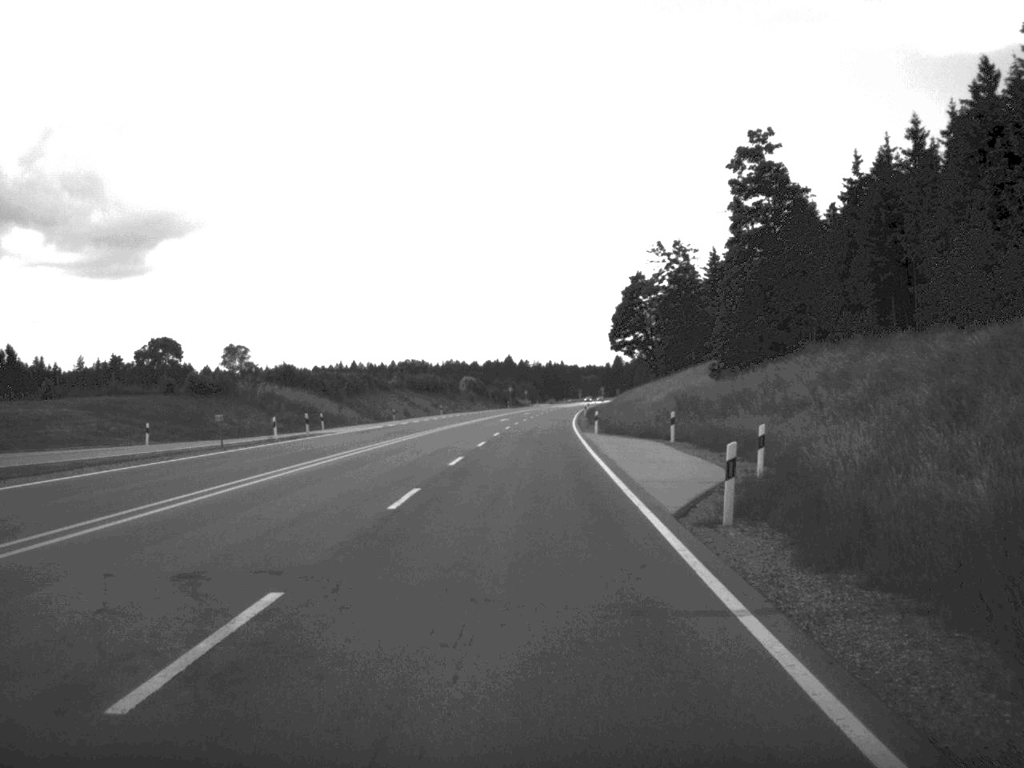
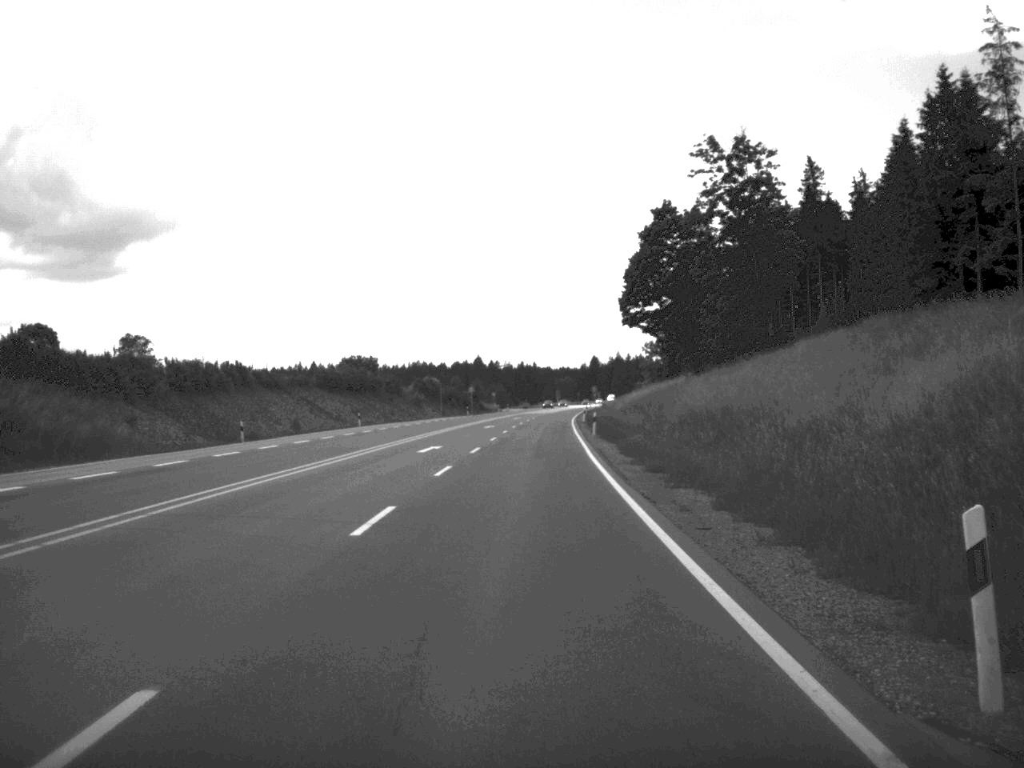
(+0.5, +50.9) m; +1°
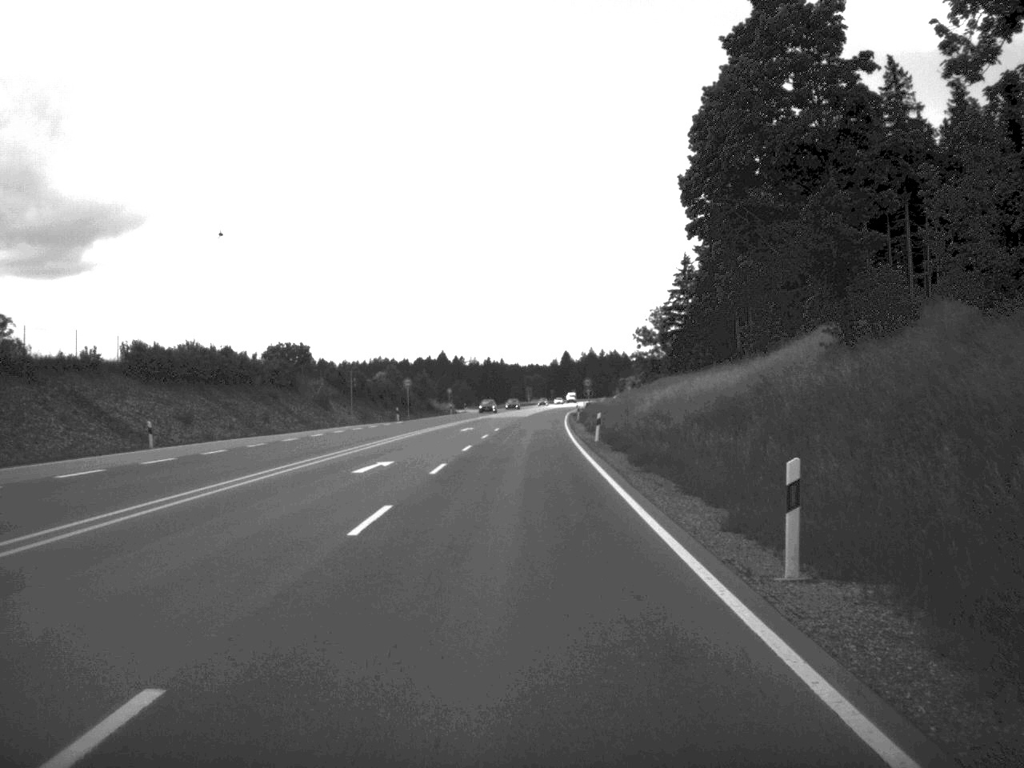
(+0.4, +47.8) m; +1°
